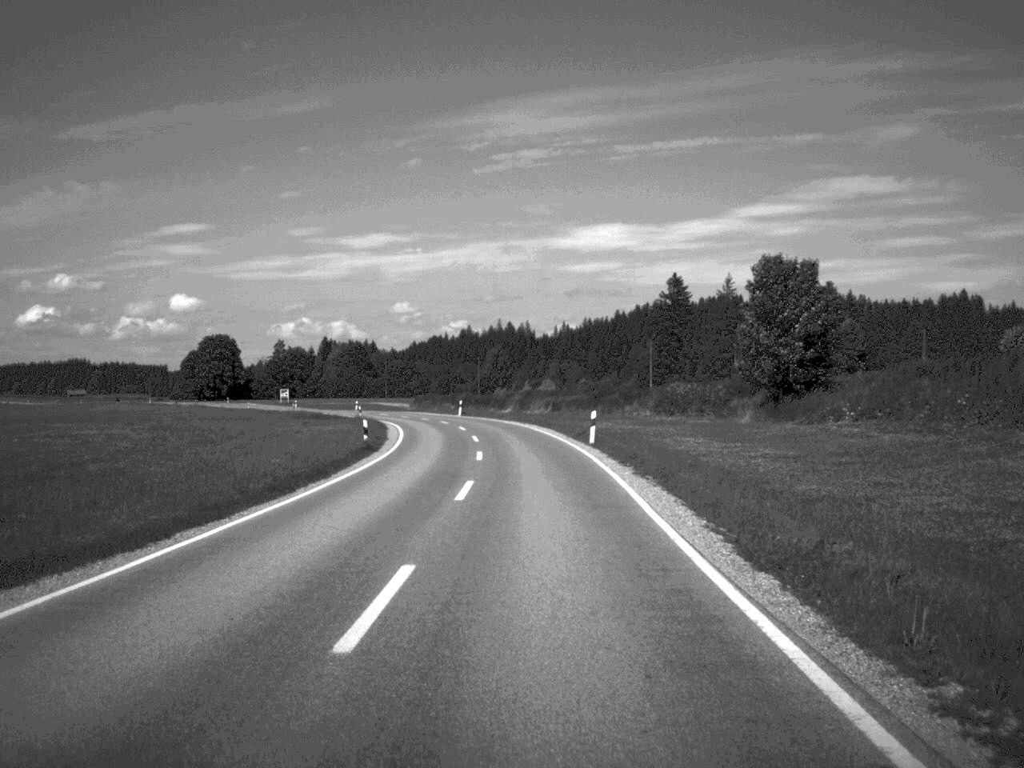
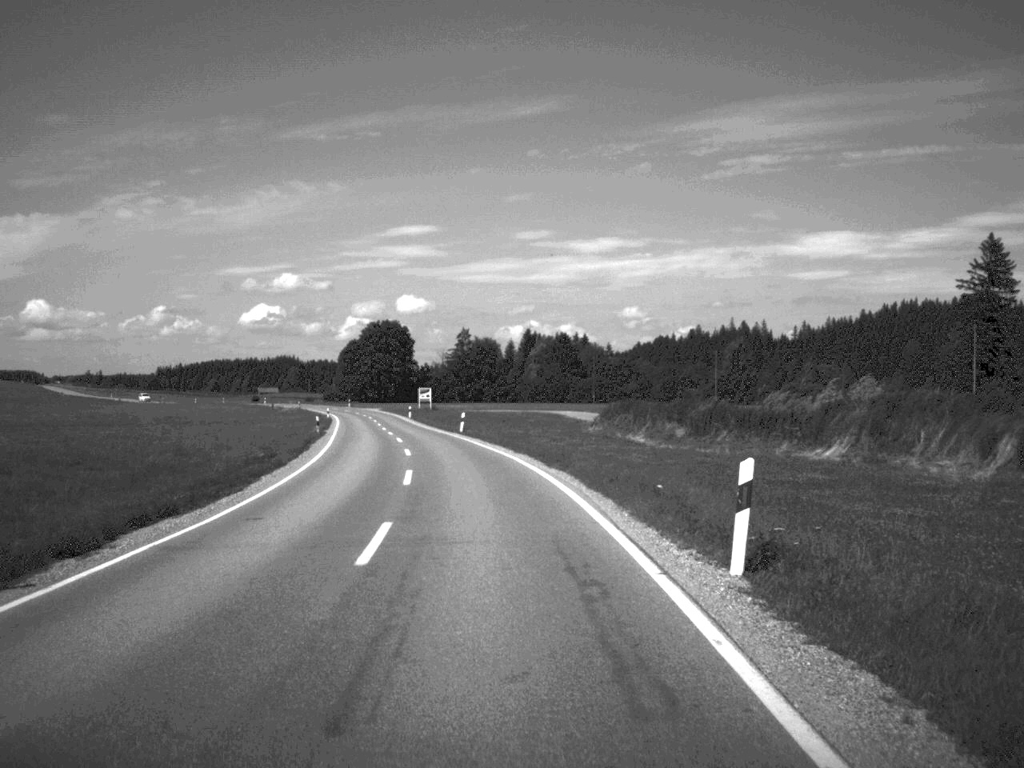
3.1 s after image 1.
(-4.9, +77.1) m; -11°
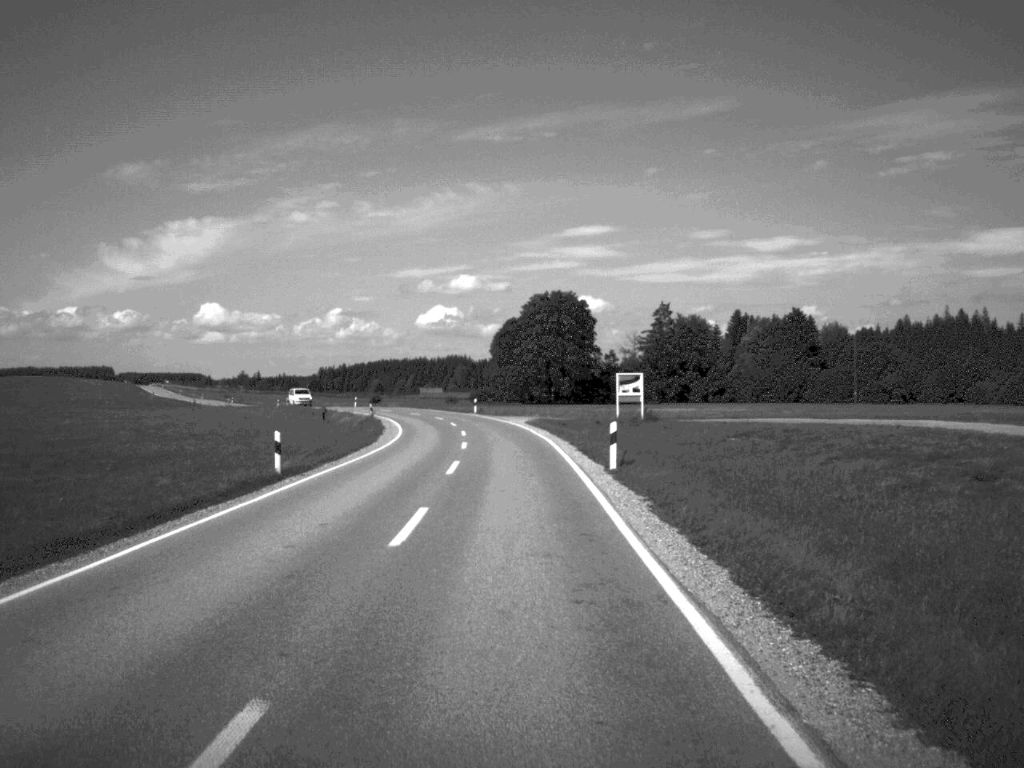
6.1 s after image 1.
(-7.8, +80.9) m; -8°
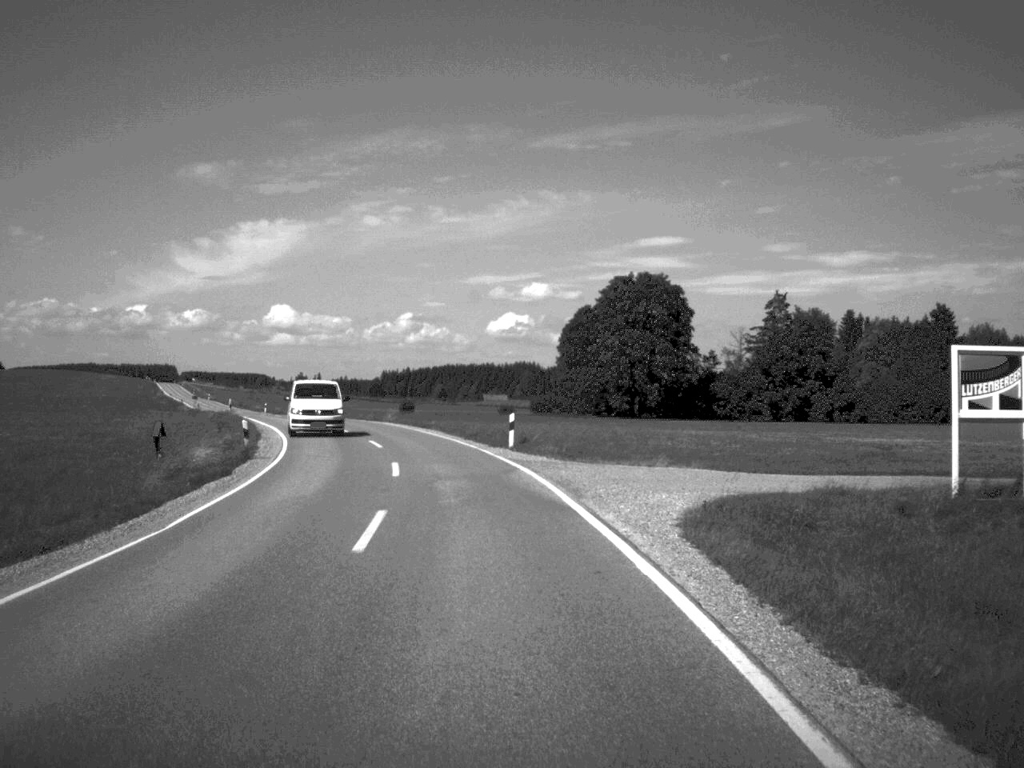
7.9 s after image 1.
(-1.1, +48.2) m; -3°
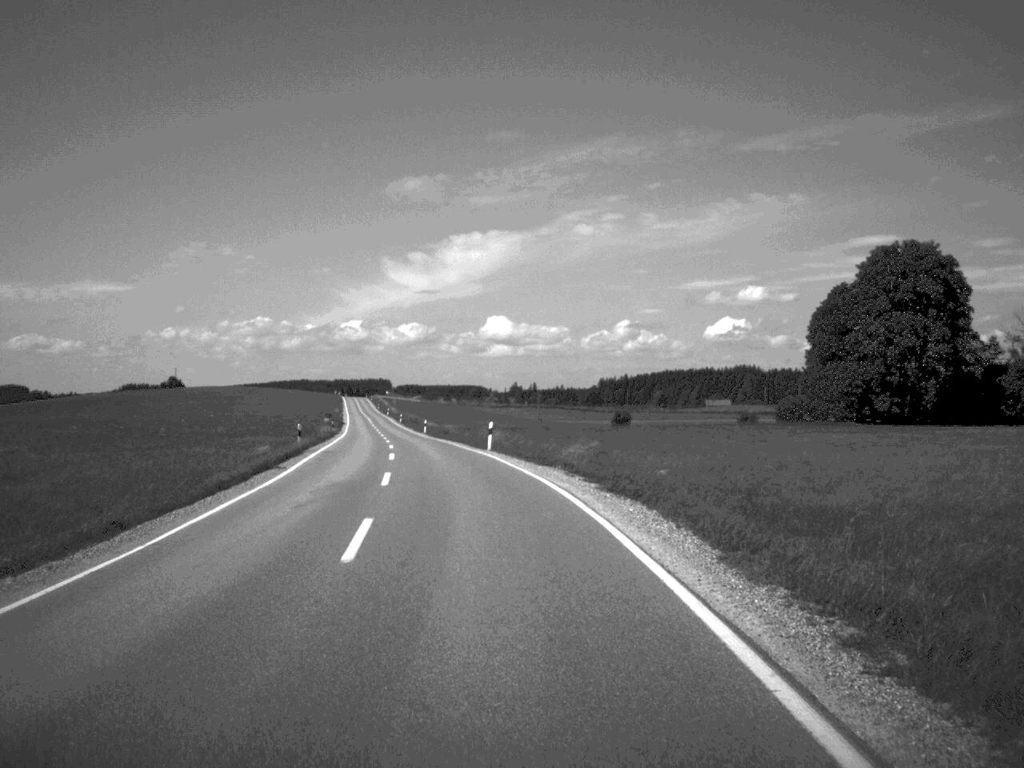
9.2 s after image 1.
(-2.8, +34.8) m; -10°
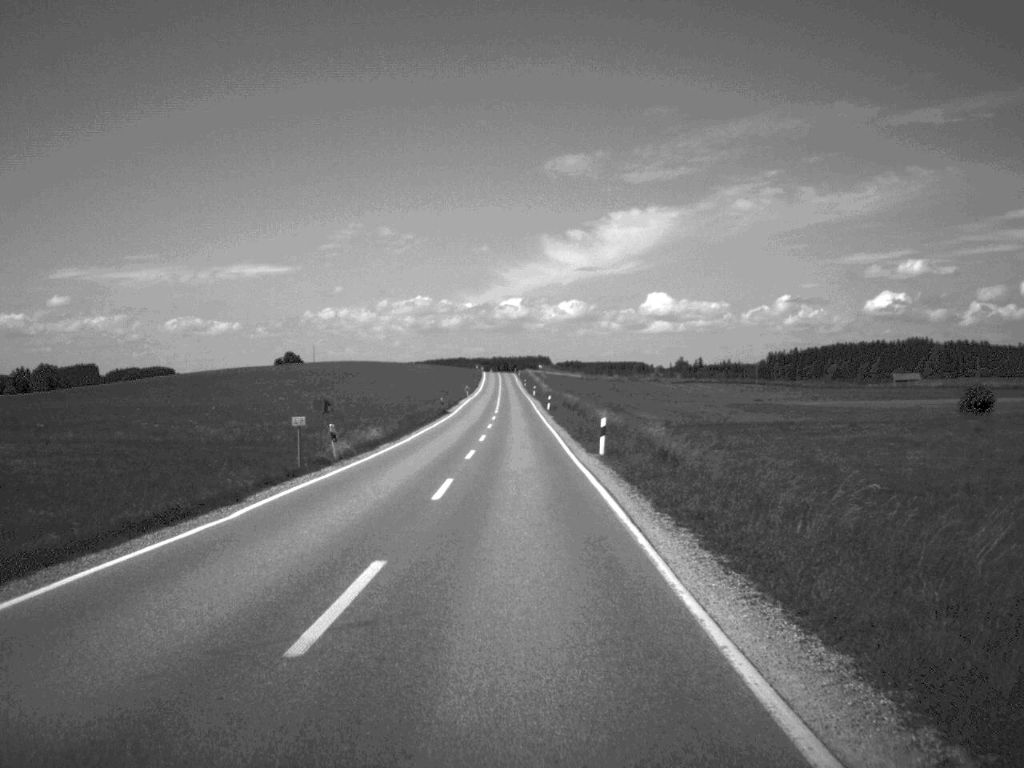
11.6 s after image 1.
(-5.3, +62.8) m; -7°
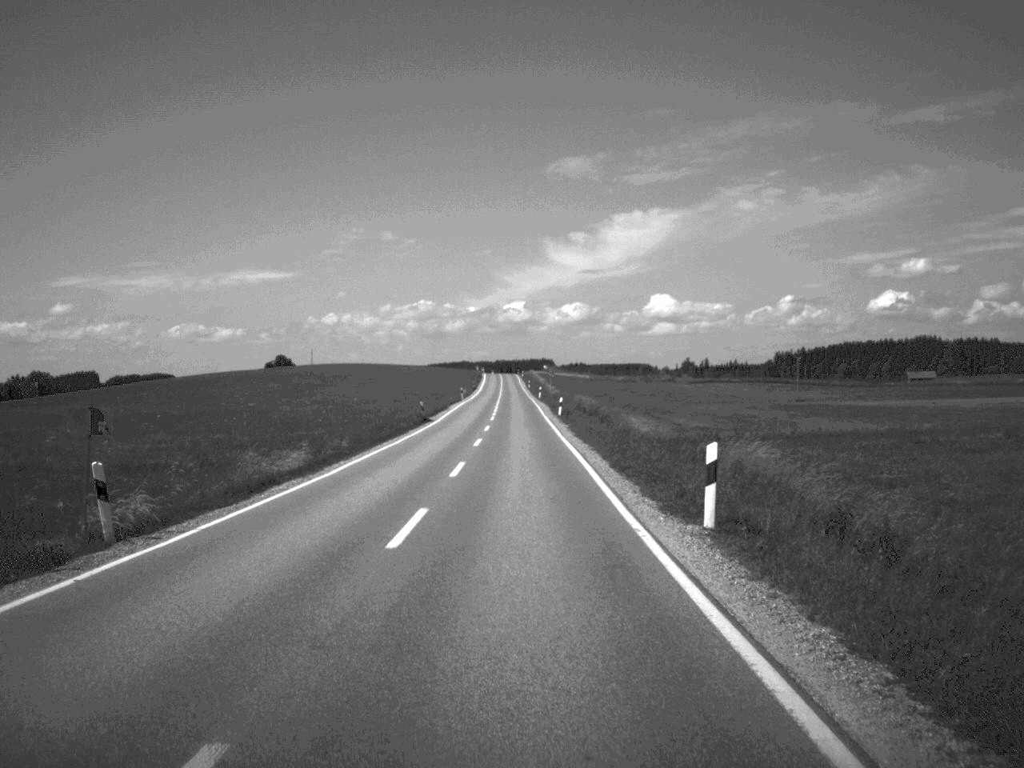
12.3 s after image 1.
(0.0, +18.5) m; 0°
